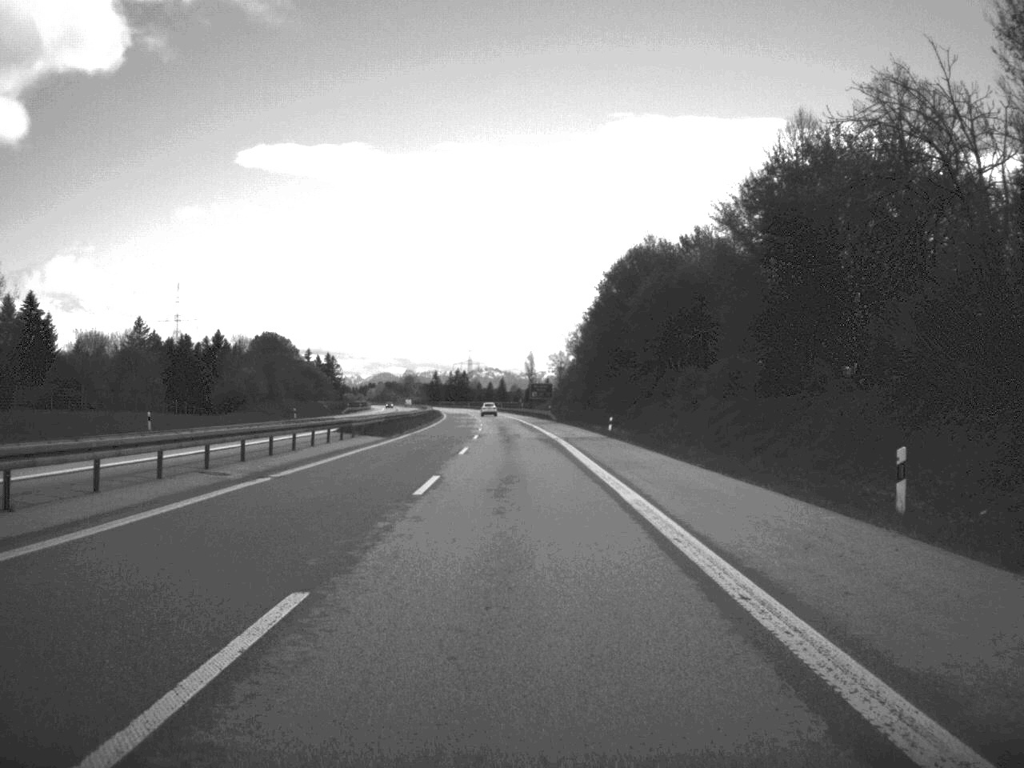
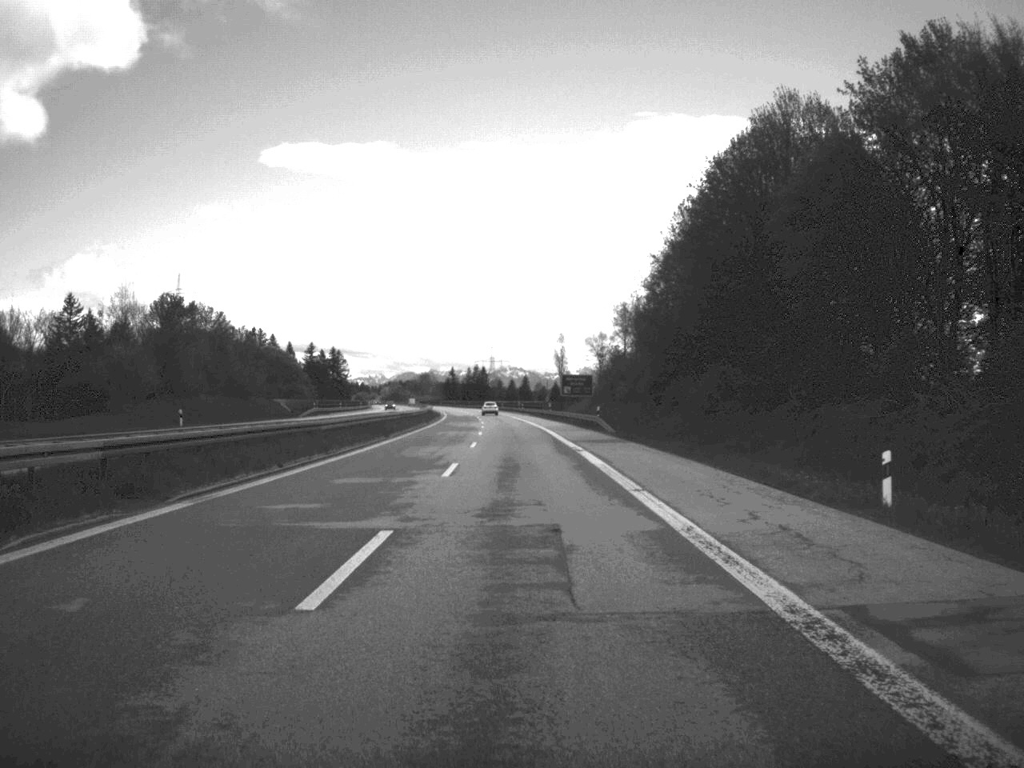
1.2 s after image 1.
(-0.5, +48.1) m; -1°
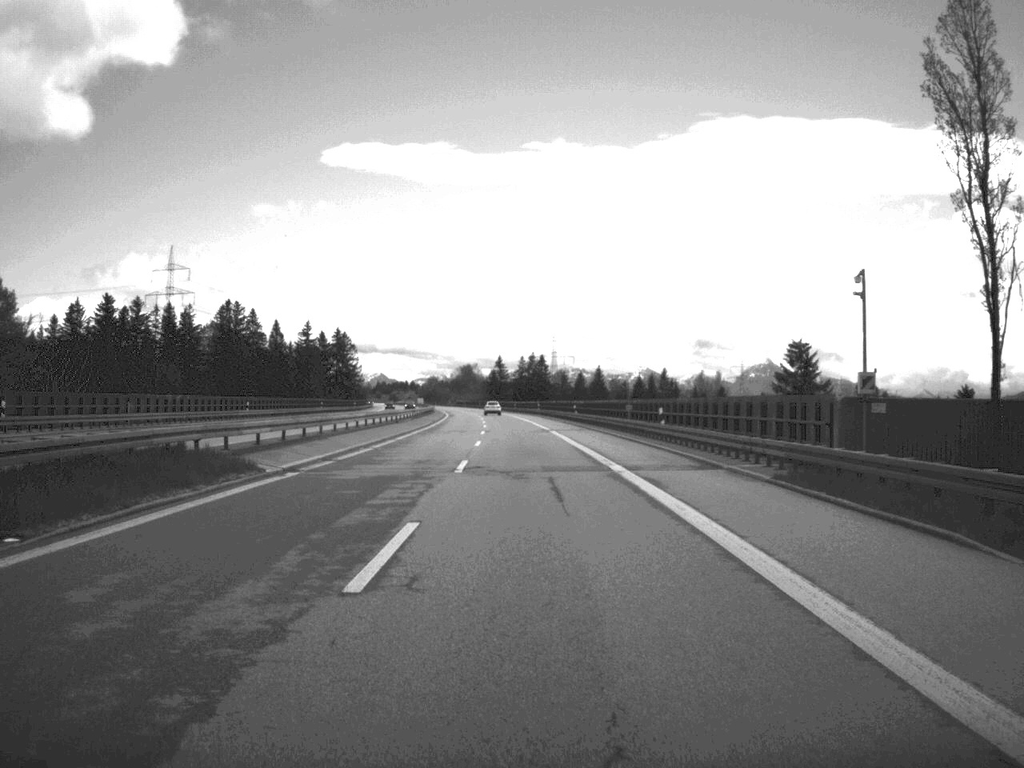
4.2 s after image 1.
(-3.2, +123.0) m; -3°
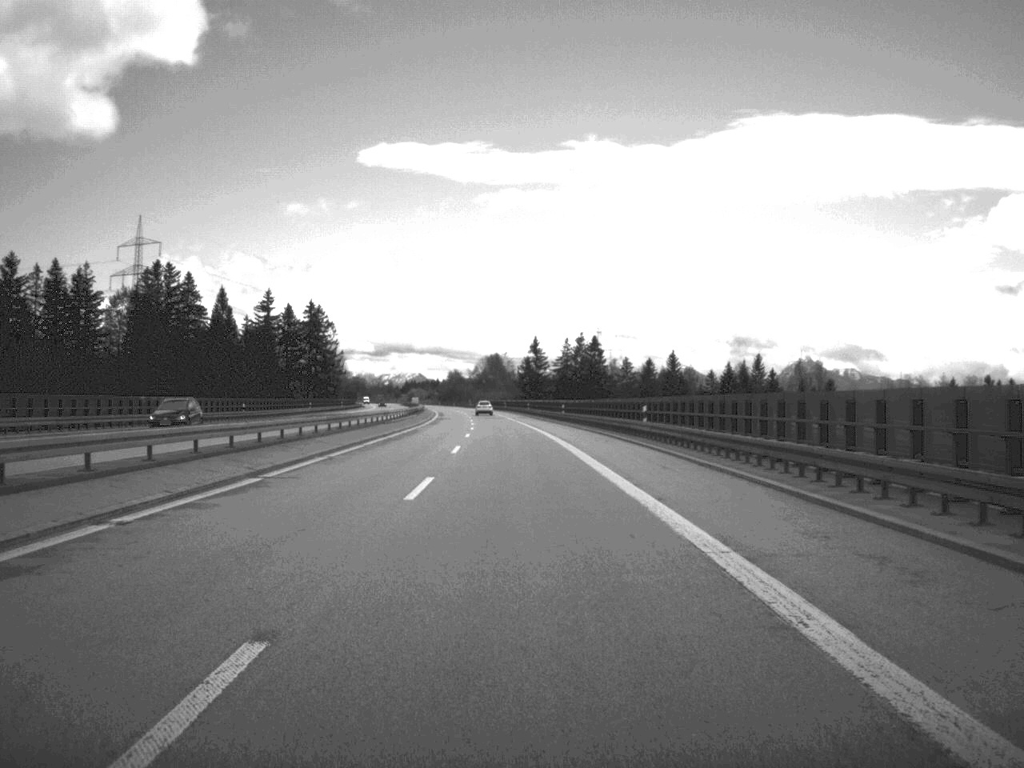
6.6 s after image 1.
(-1.5, +96.4) m; -2°
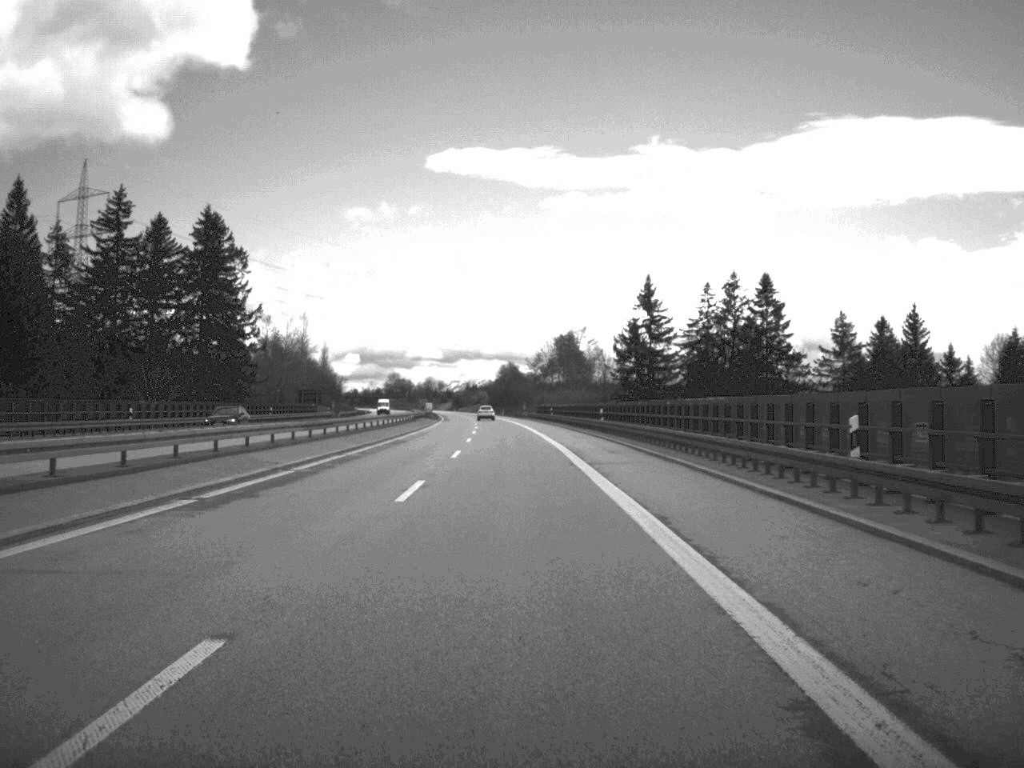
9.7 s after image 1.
(-3.5, +123.6) m; -3°
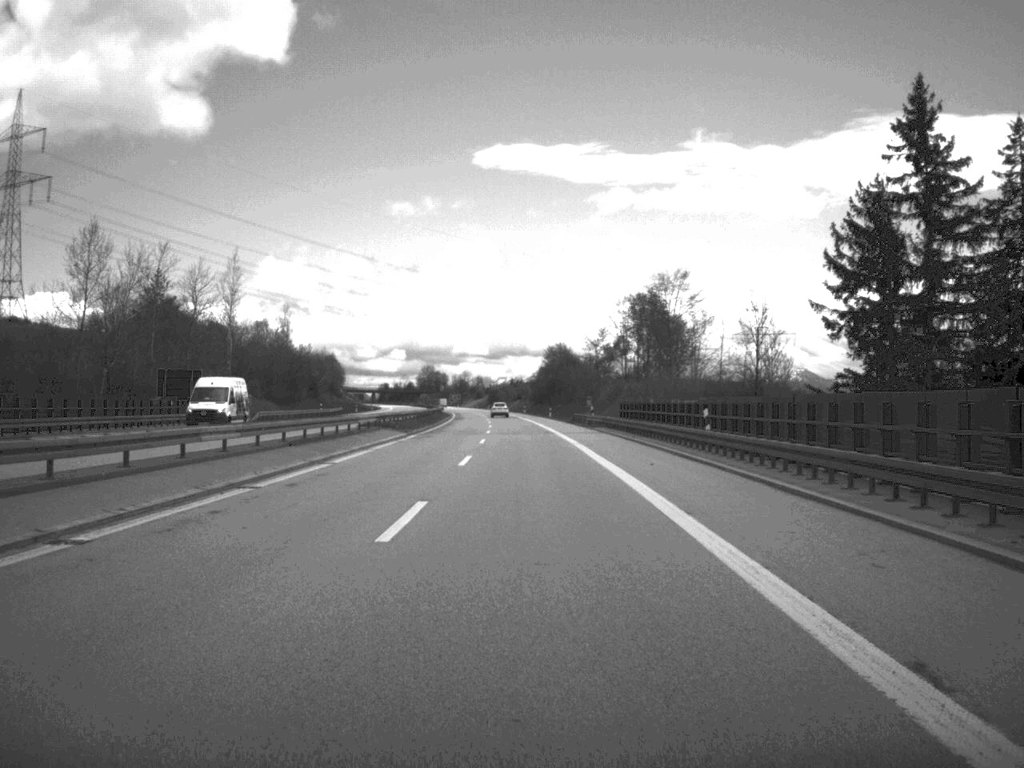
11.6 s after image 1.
(-1.5, +76.5) m; -2°
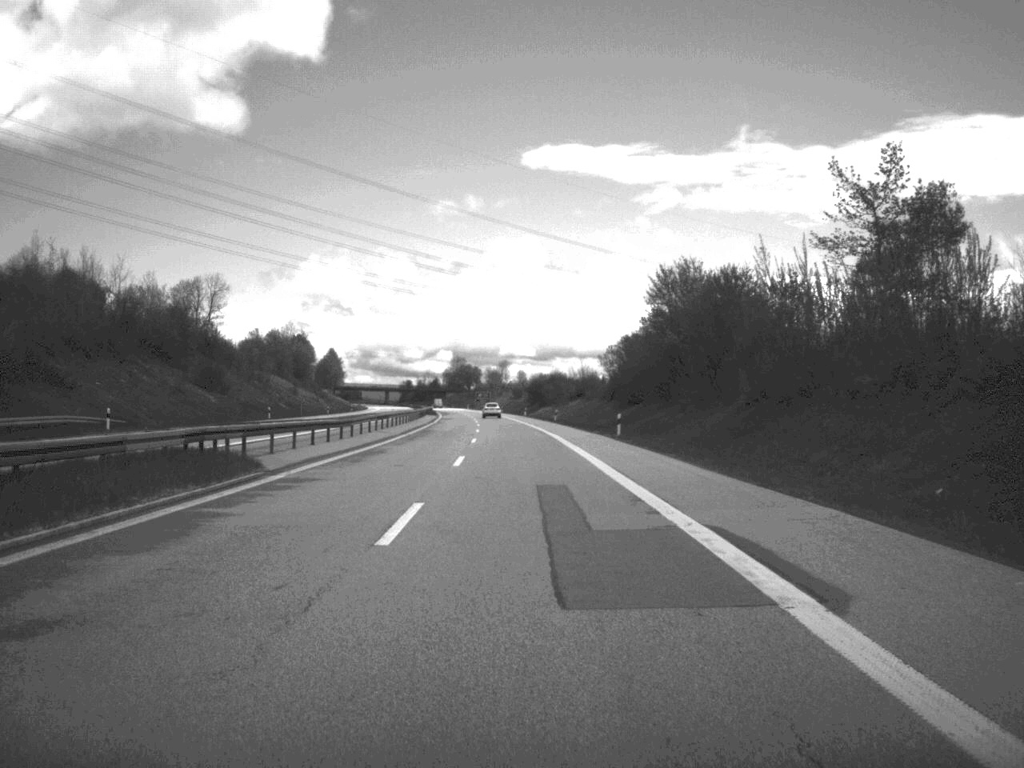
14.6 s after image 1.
(-2.3, +124.4) m; -2°
